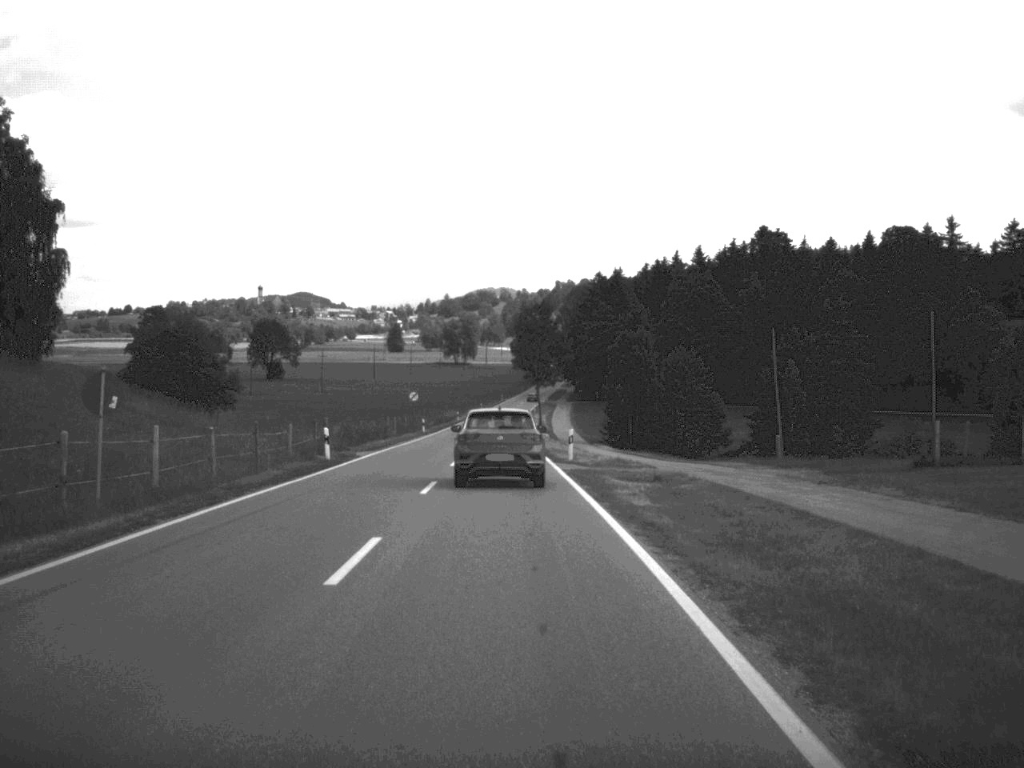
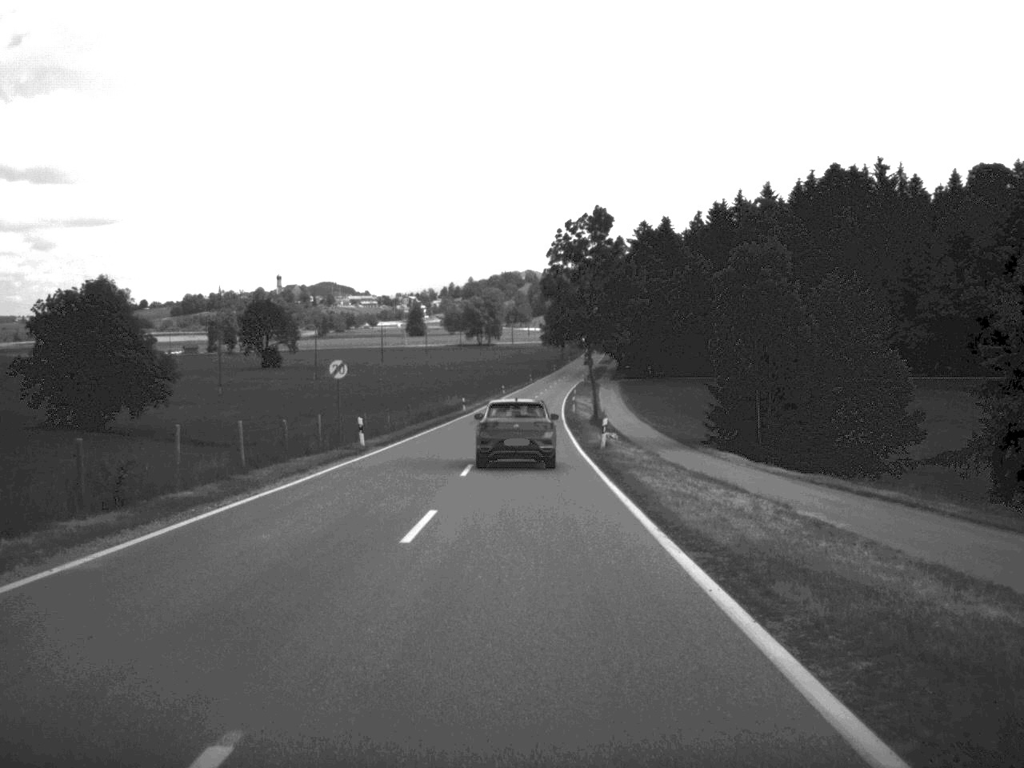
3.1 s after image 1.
(-0.9, +44.7) m; -2°
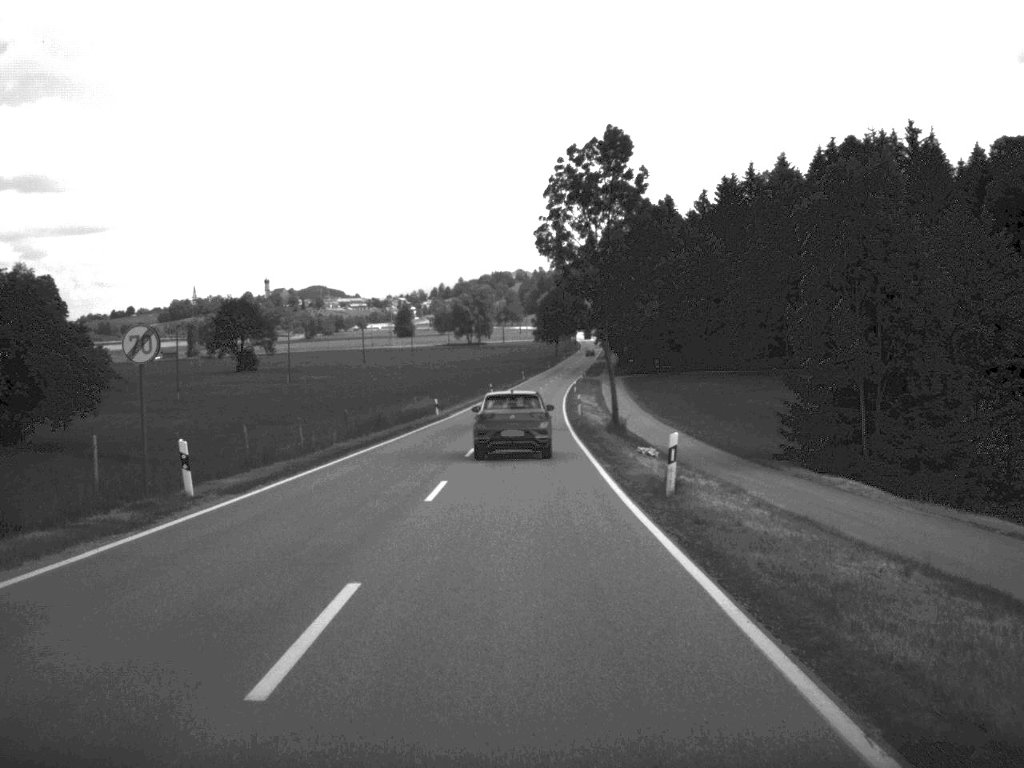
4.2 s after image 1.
(0.0, +19.2) m; 0°
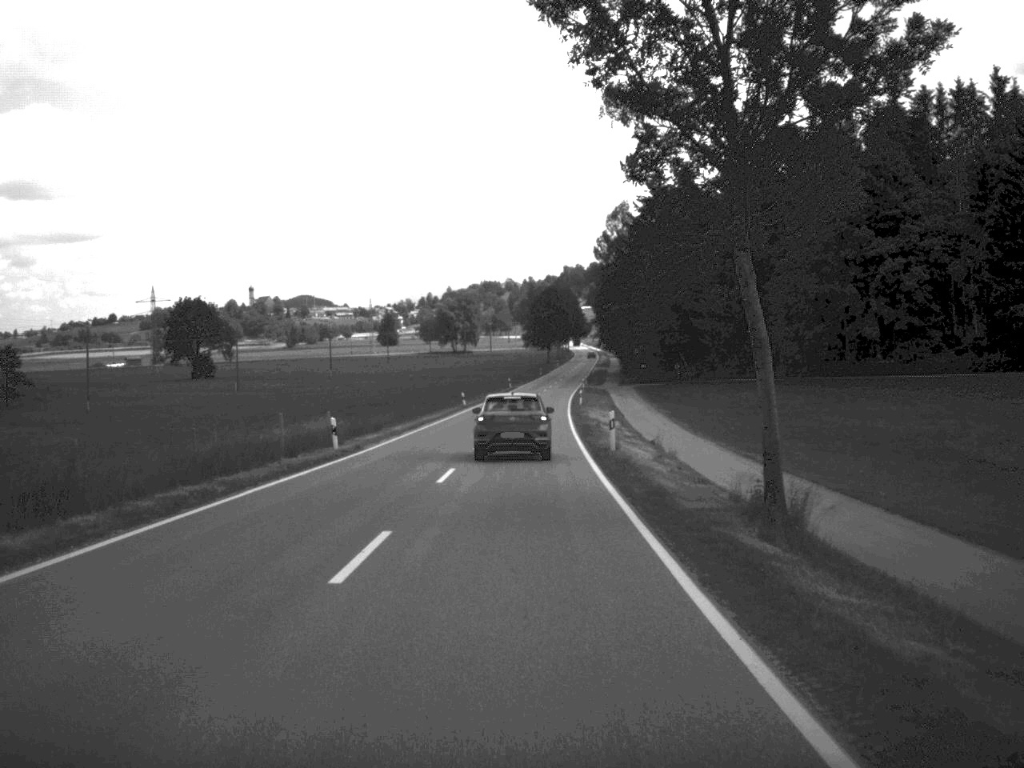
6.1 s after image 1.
(+0.1, +31.7) m; 0°
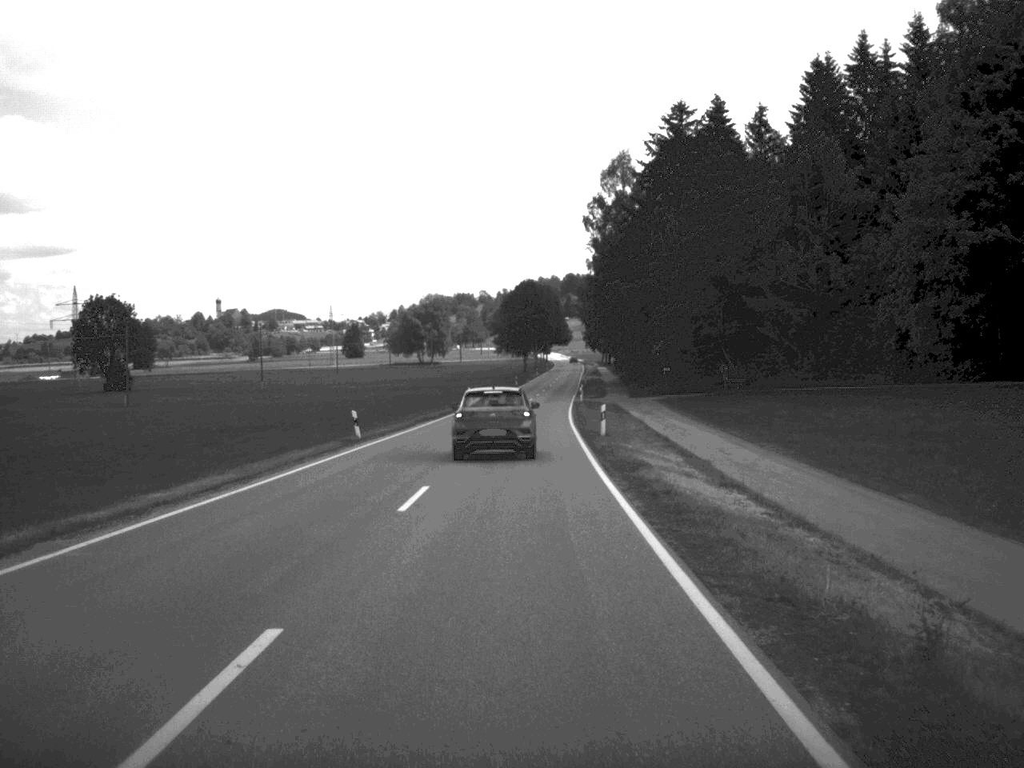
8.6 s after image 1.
(+0.3, +41.9) m; +1°
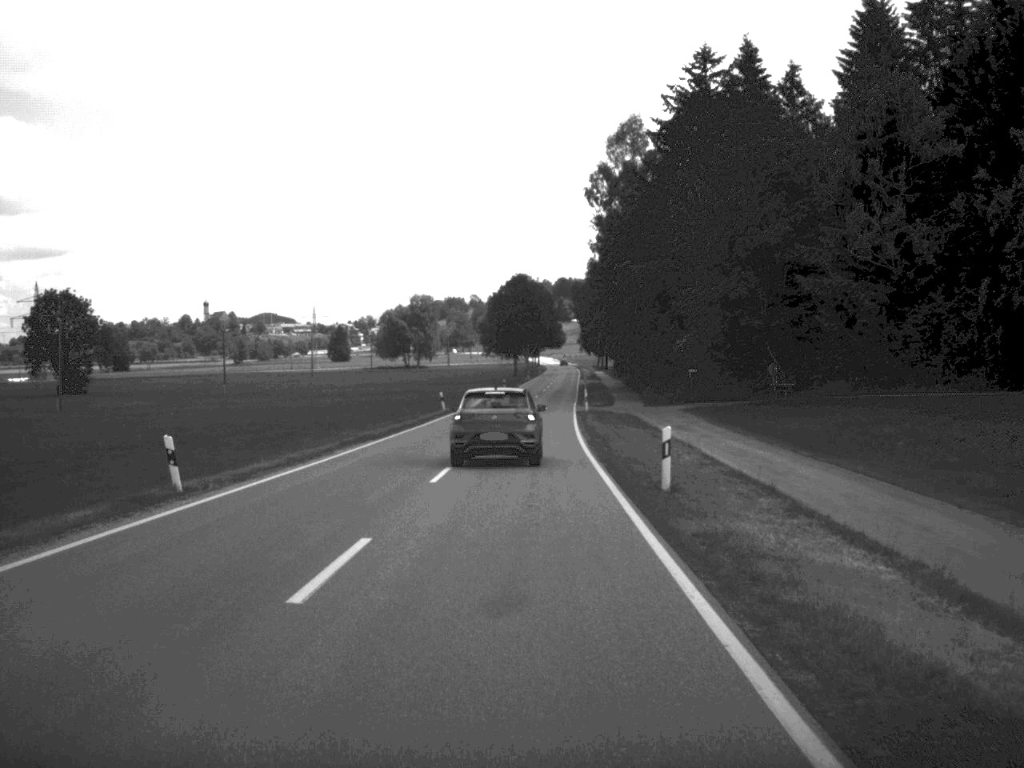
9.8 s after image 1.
(+0.1, +19.0) m; 0°
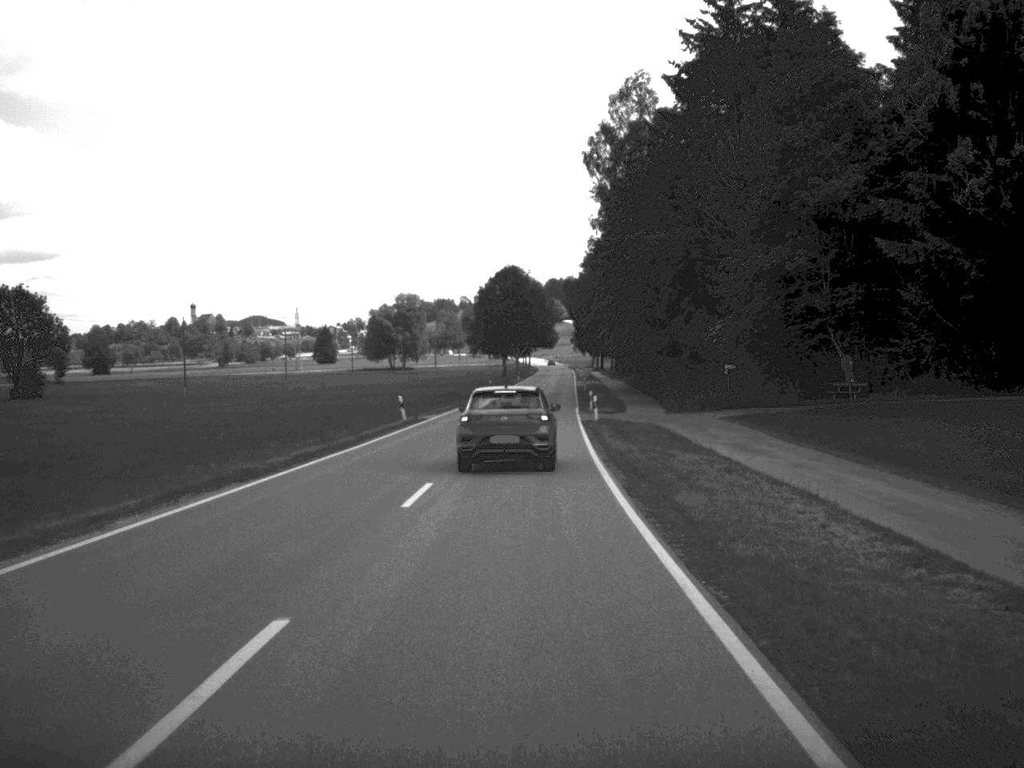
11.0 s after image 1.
(0.0, +16.3) m; 0°
